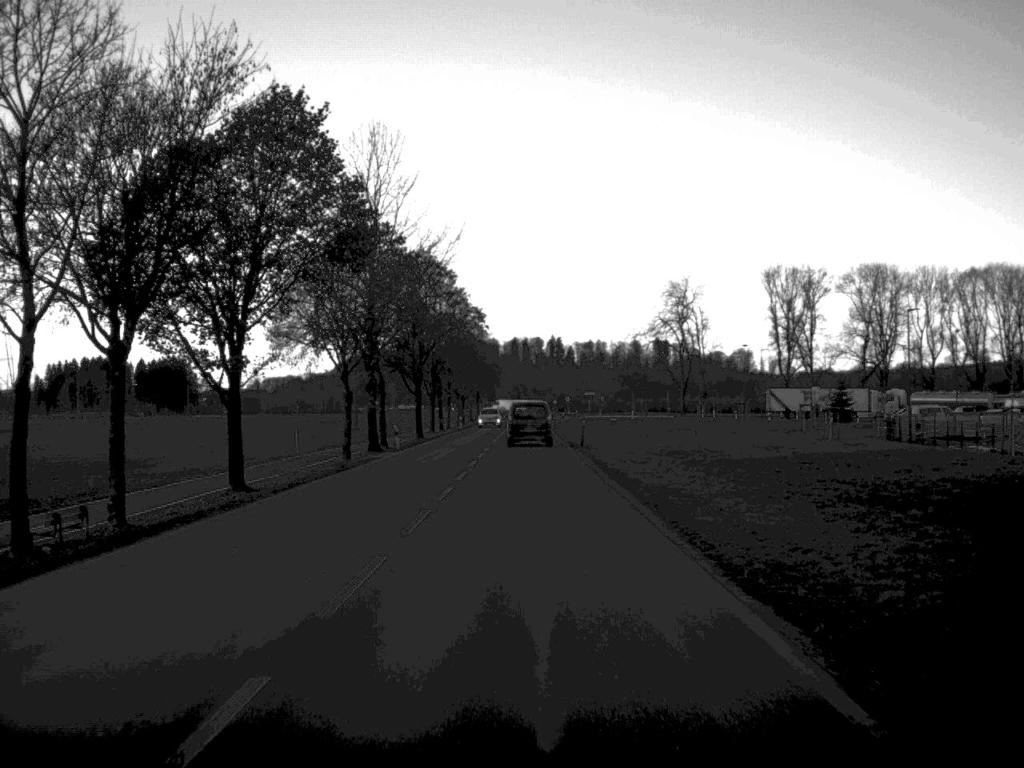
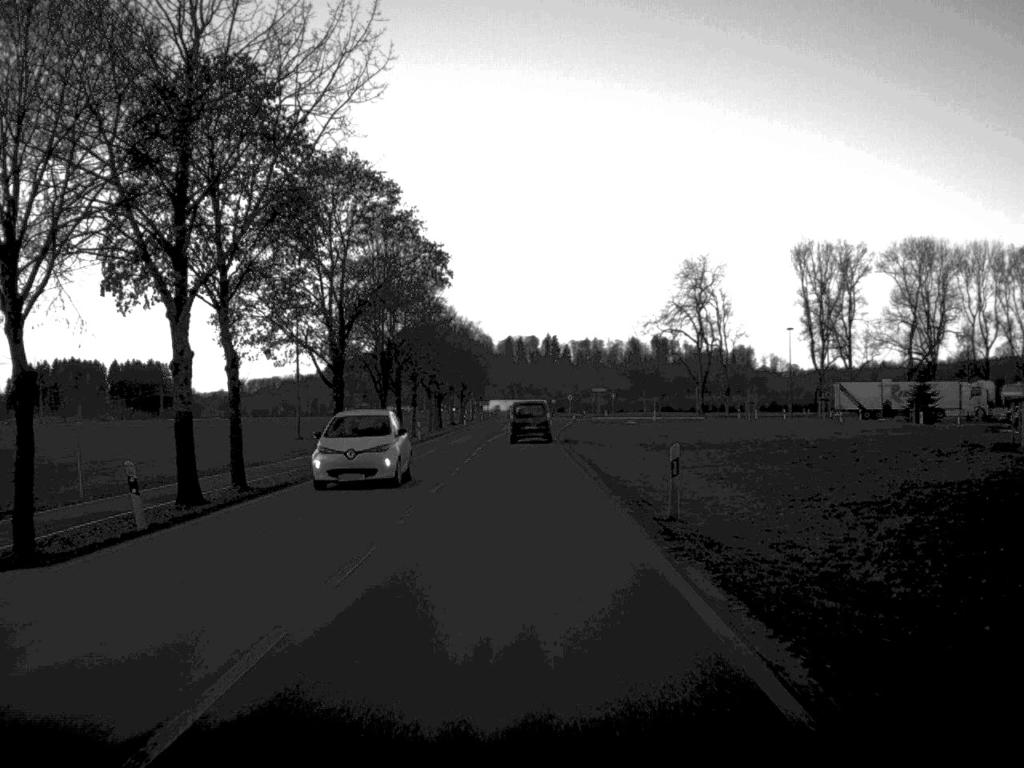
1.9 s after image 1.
(+0.2, +34.4) m; 0°
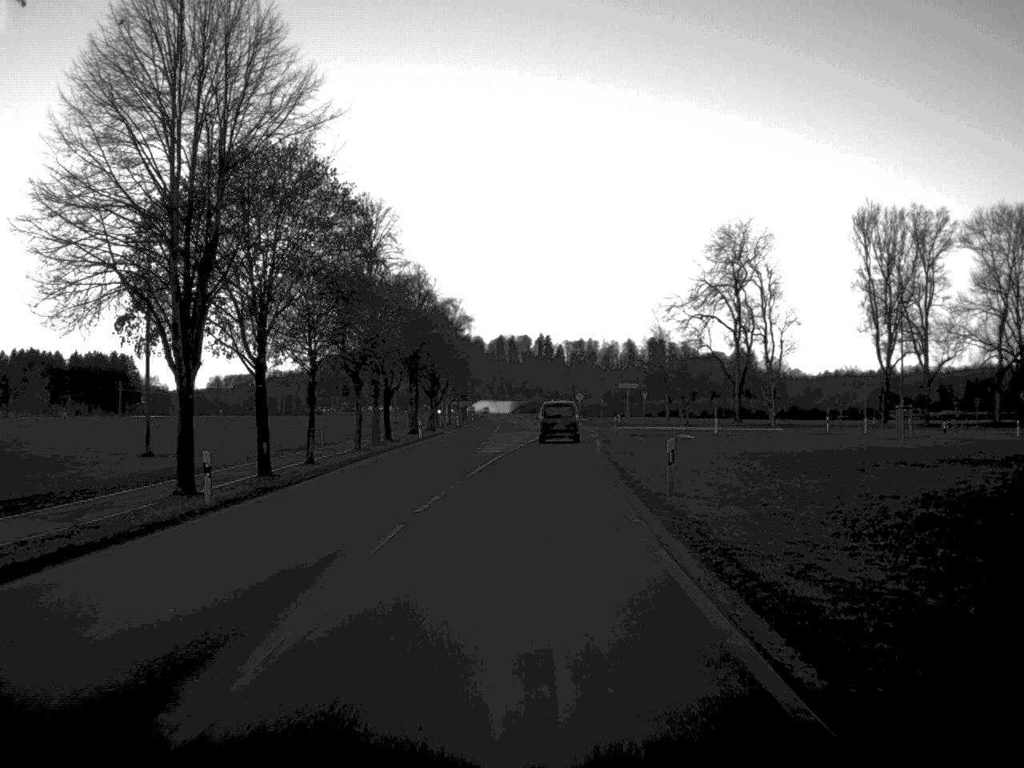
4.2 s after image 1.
(-0.2, +45.0) m; 0°
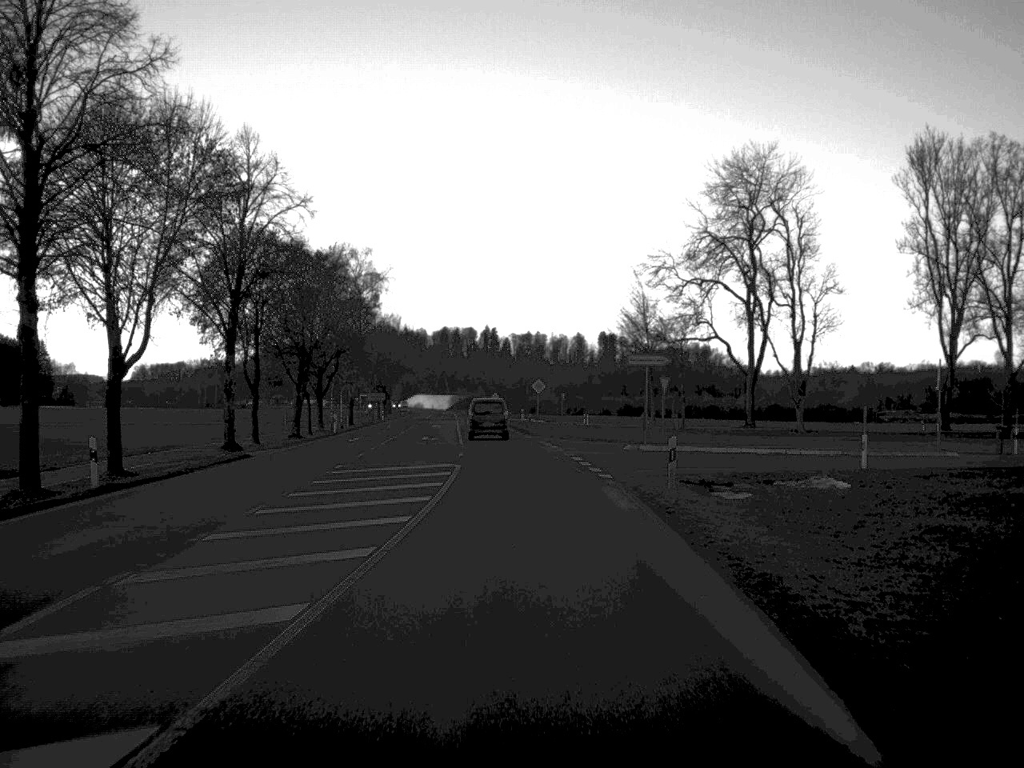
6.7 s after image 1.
(+1.2, +48.2) m; +2°
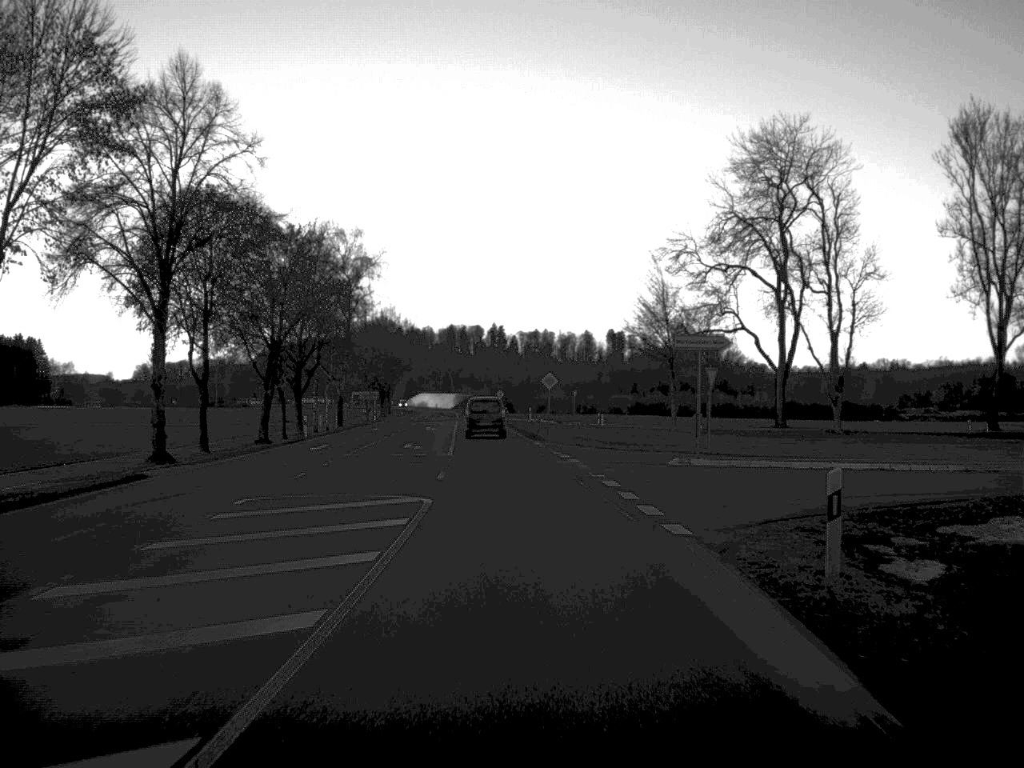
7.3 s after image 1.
(0.0, +12.0) m; 0°
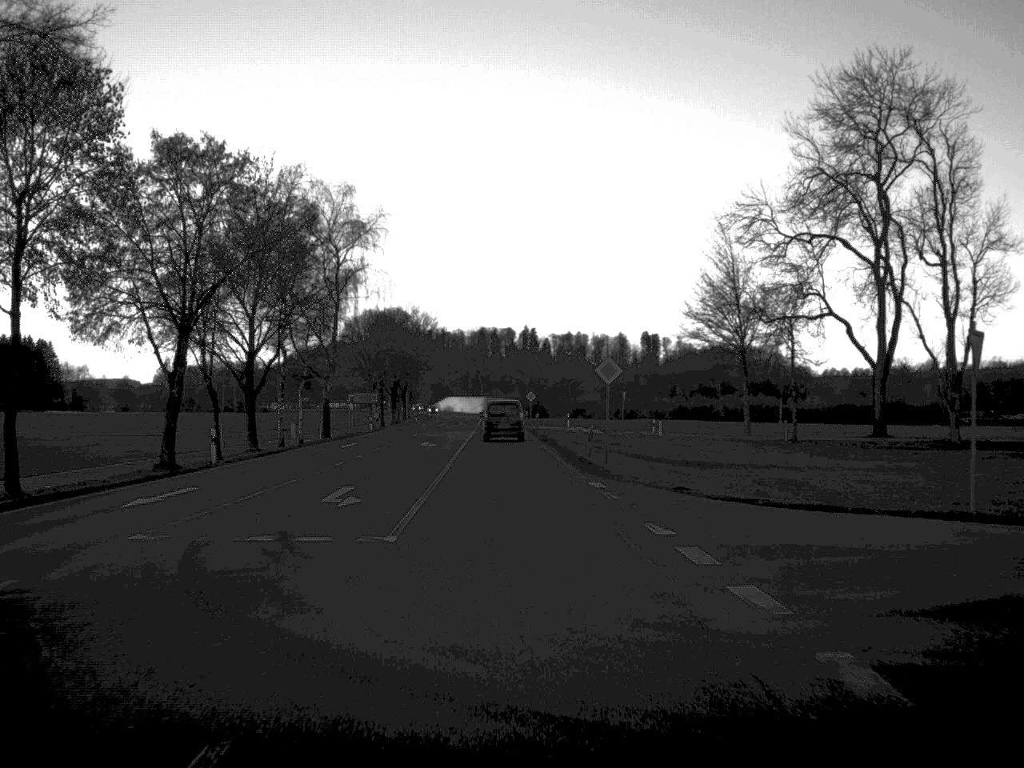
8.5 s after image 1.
(-0.3, +23.4) m; -1°
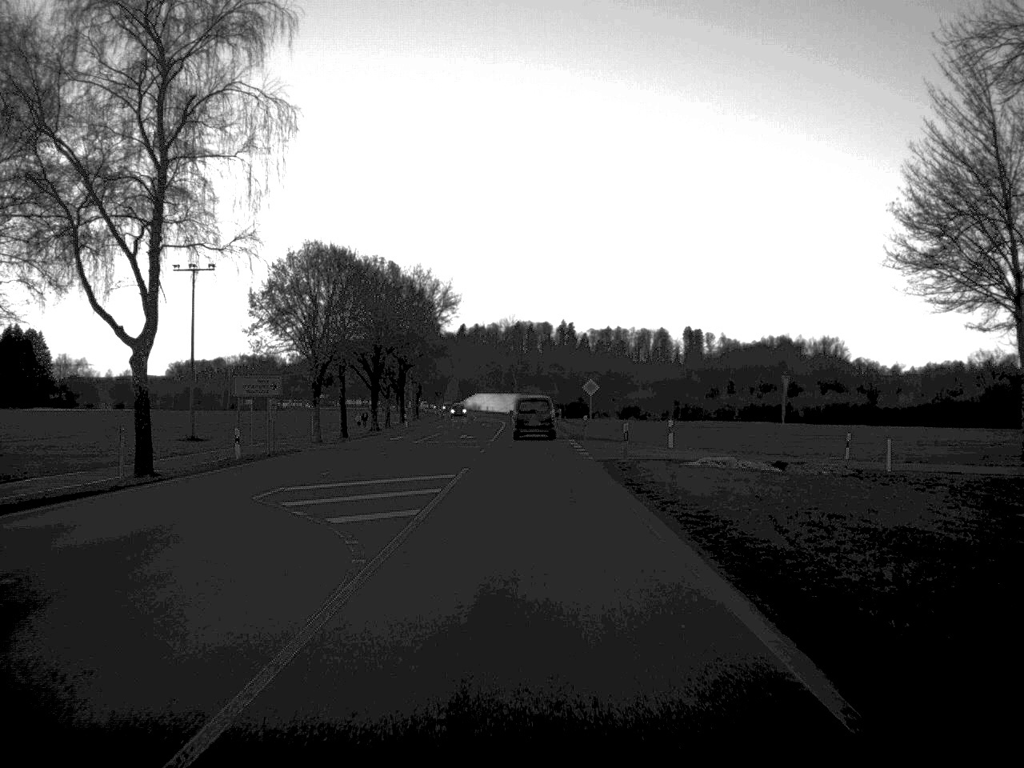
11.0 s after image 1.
(-0.9, +48.3) m; -2°
